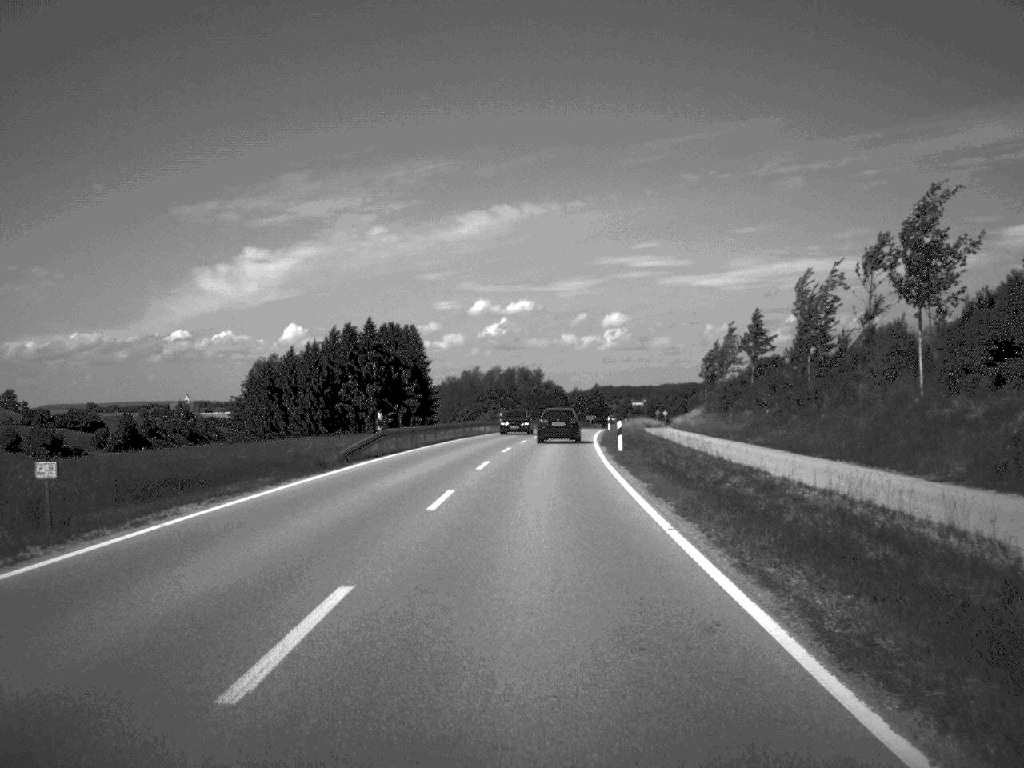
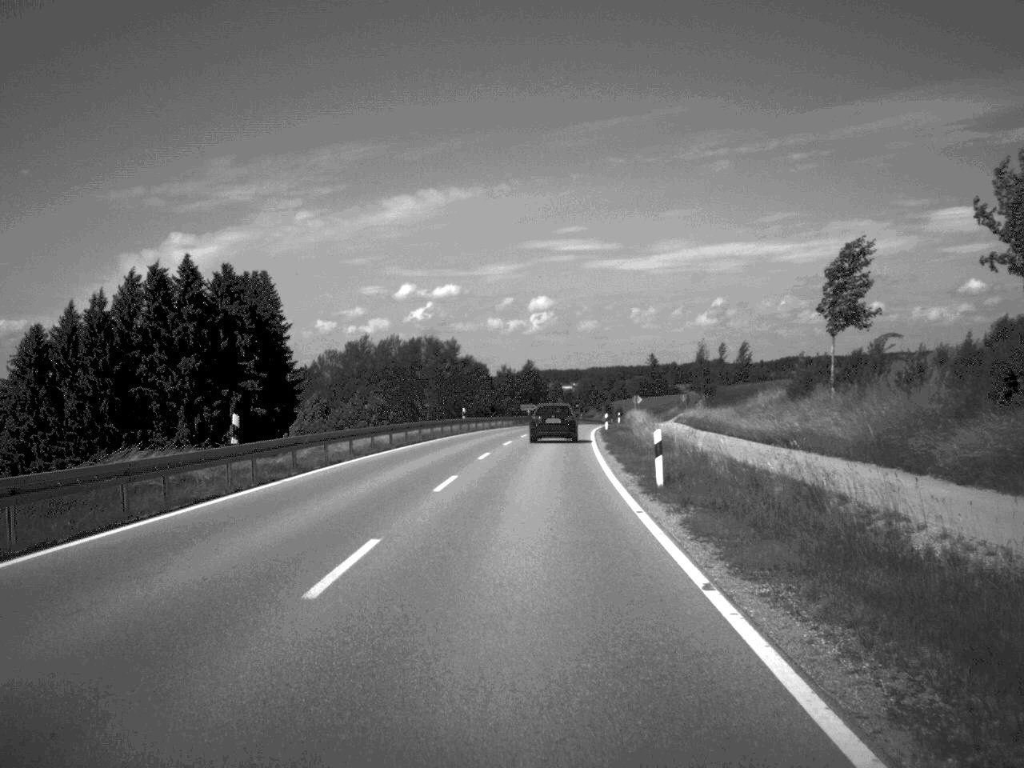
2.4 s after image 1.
(+2.1, +66.9) m; +3°
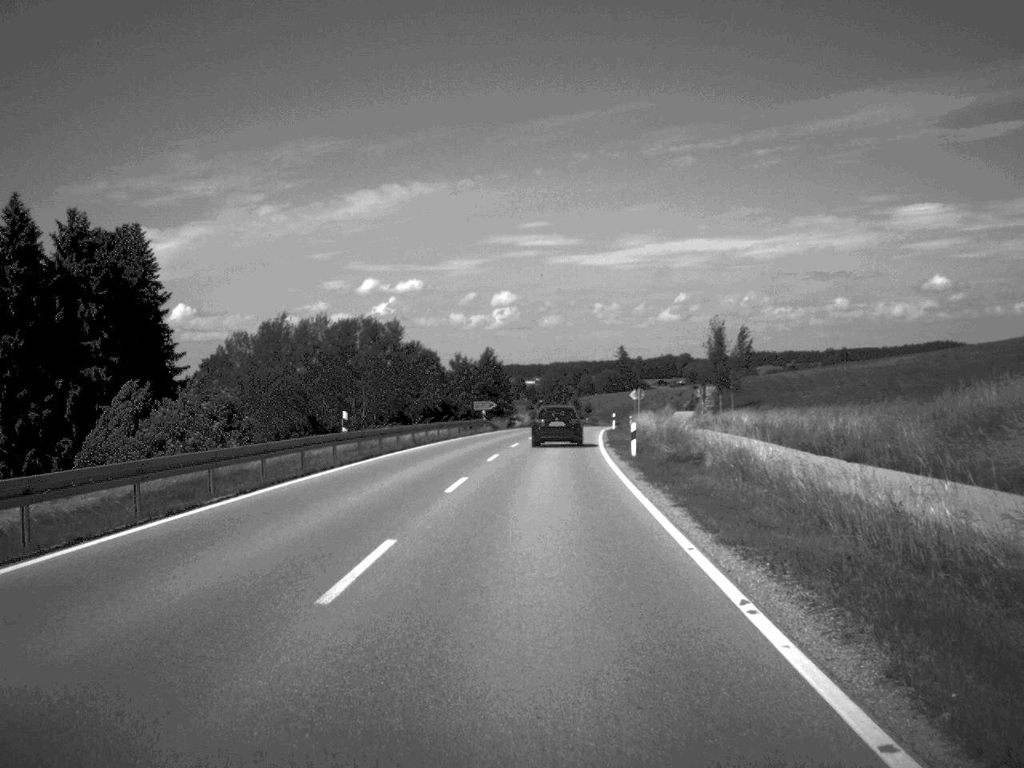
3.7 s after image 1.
(+0.5, +35.3) m; +2°
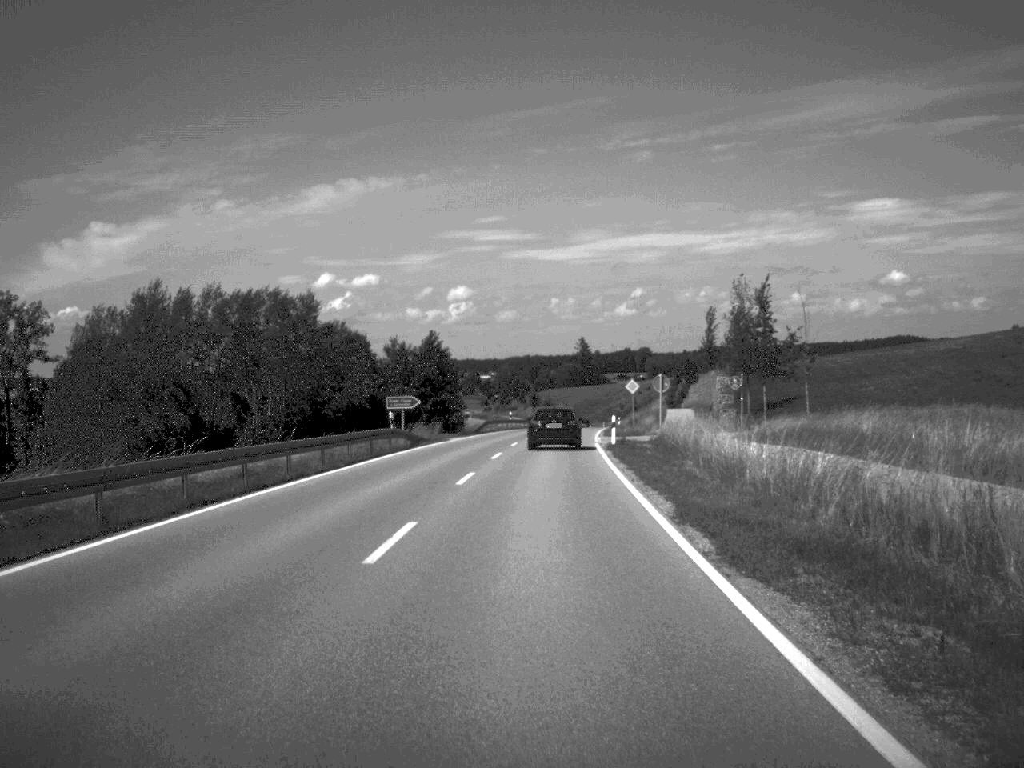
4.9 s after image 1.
(+0.5, +32.8) m; +2°
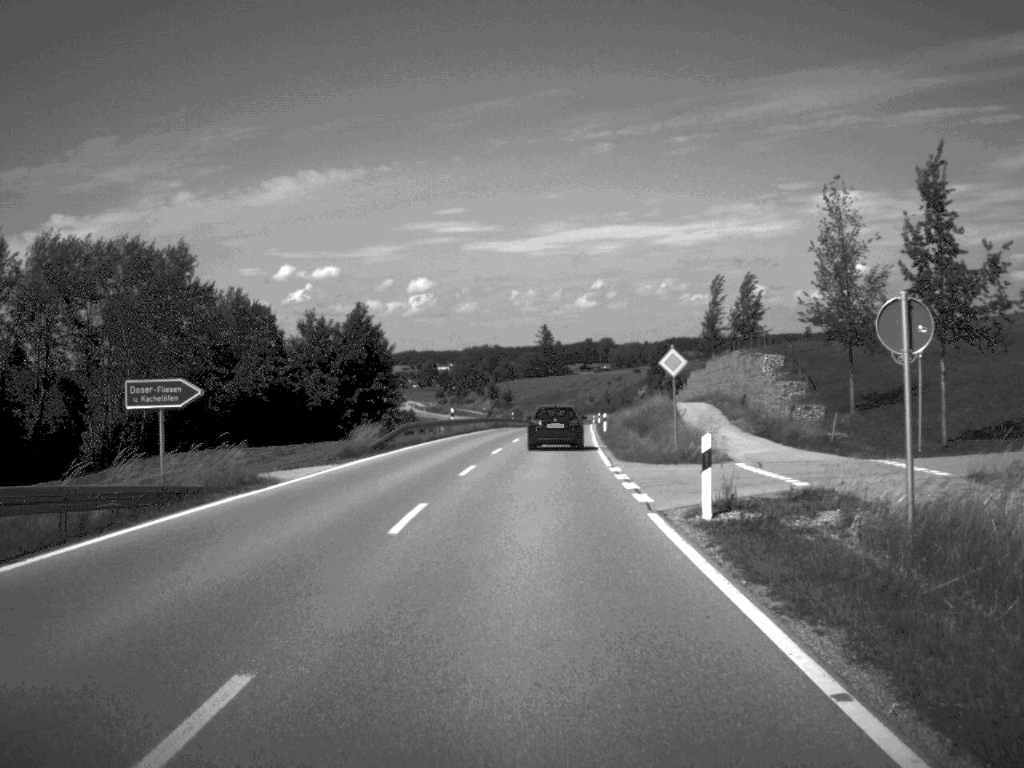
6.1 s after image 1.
(+0.5, +32.6) m; +2°
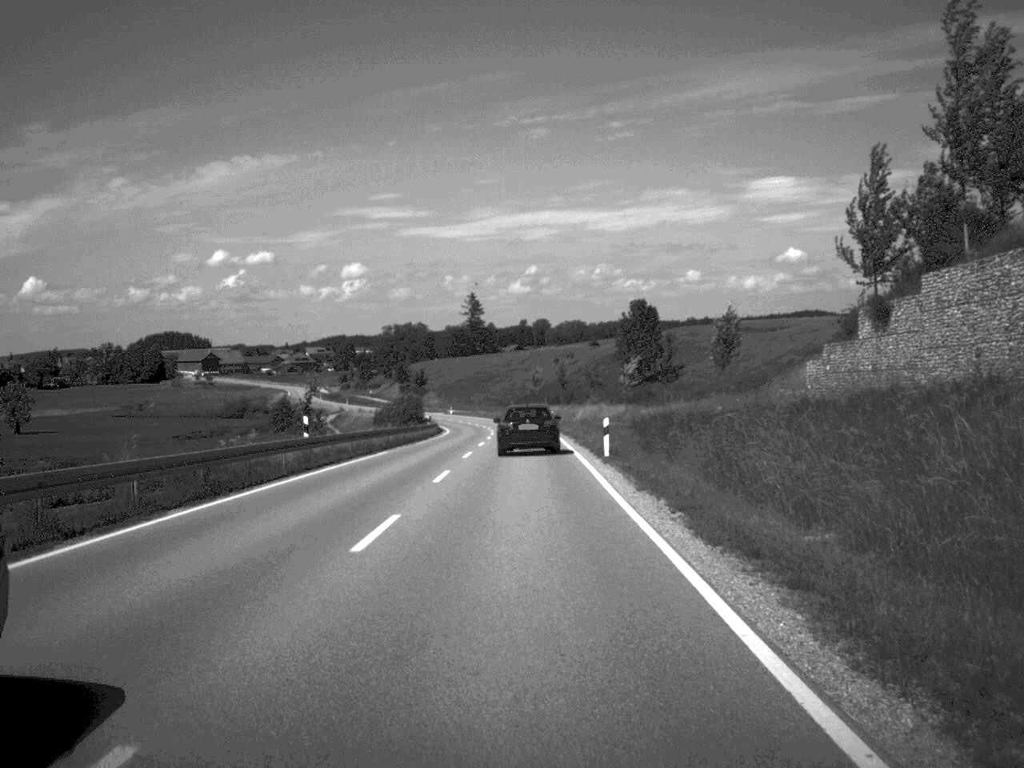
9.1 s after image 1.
(+2.6, +83.4) m; +3°
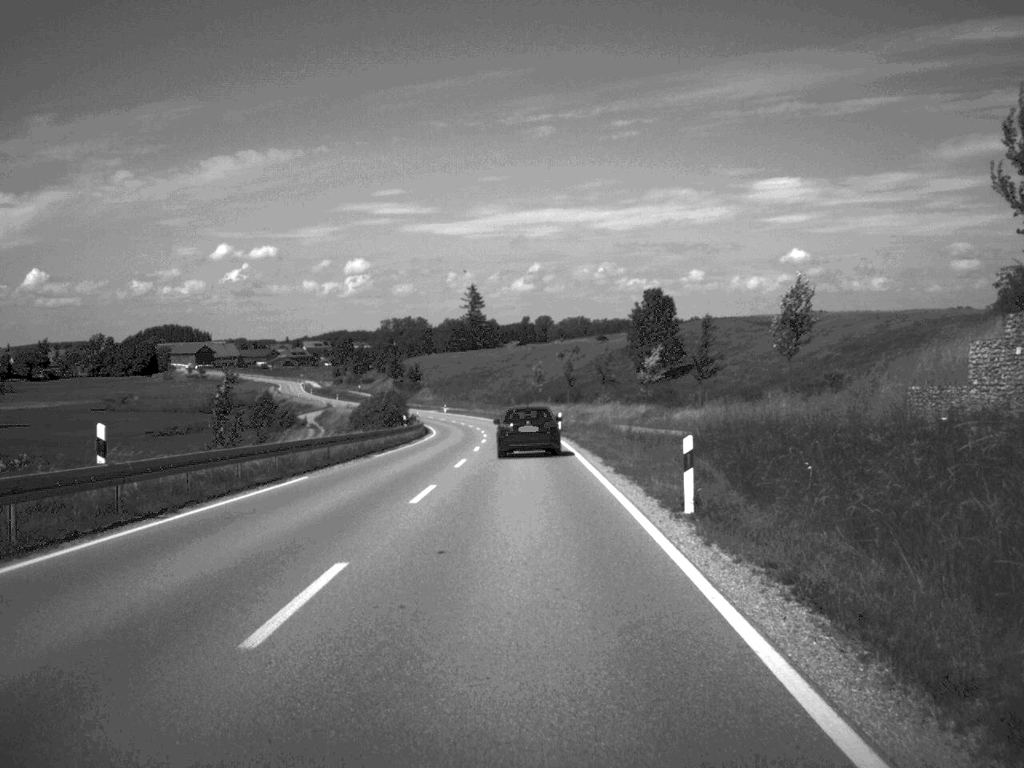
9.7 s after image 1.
(0.0, +16.7) m; 0°
